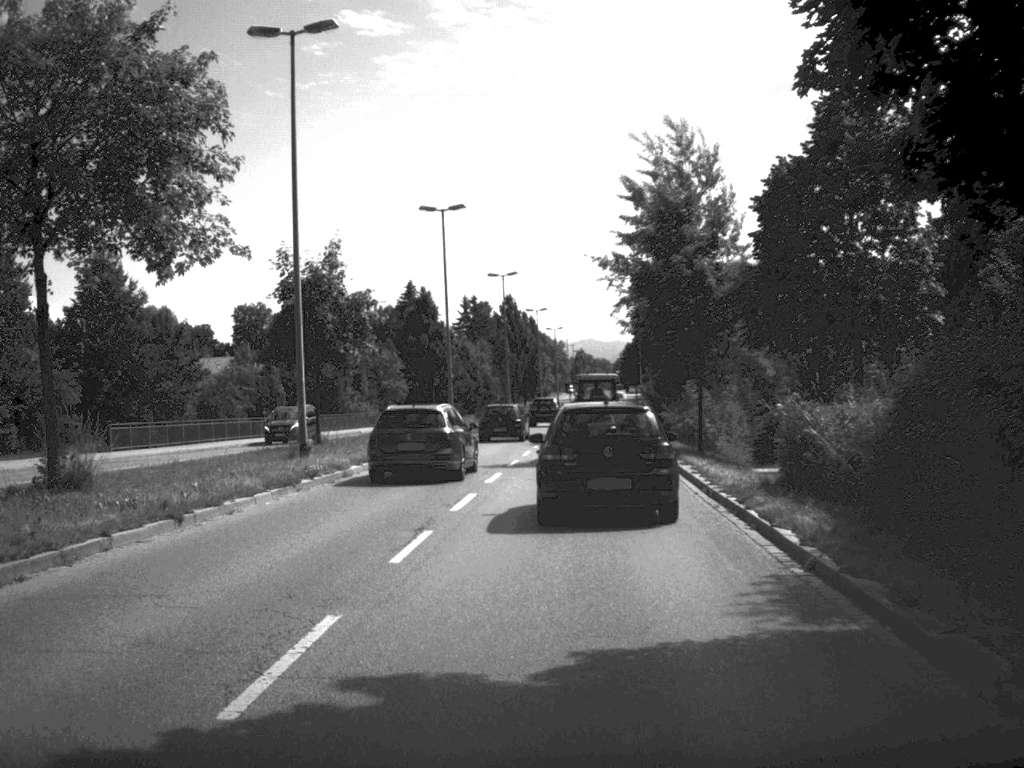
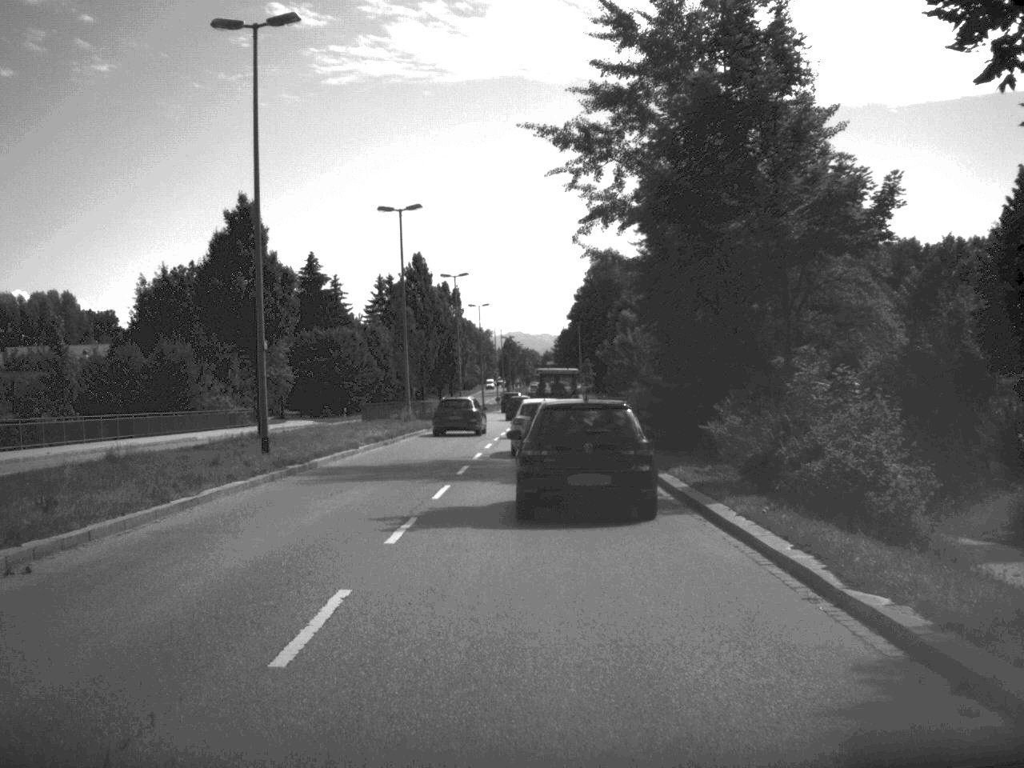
(+0.8, +28.2) m; +3°
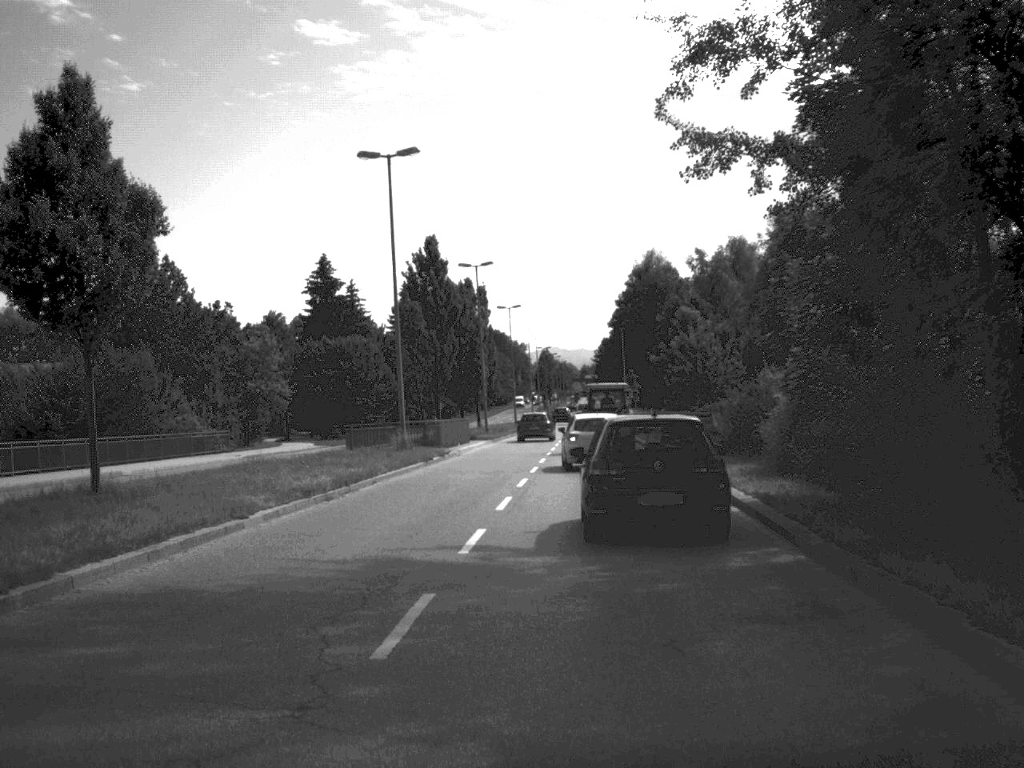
(-0.1, +16.8) m; -2°
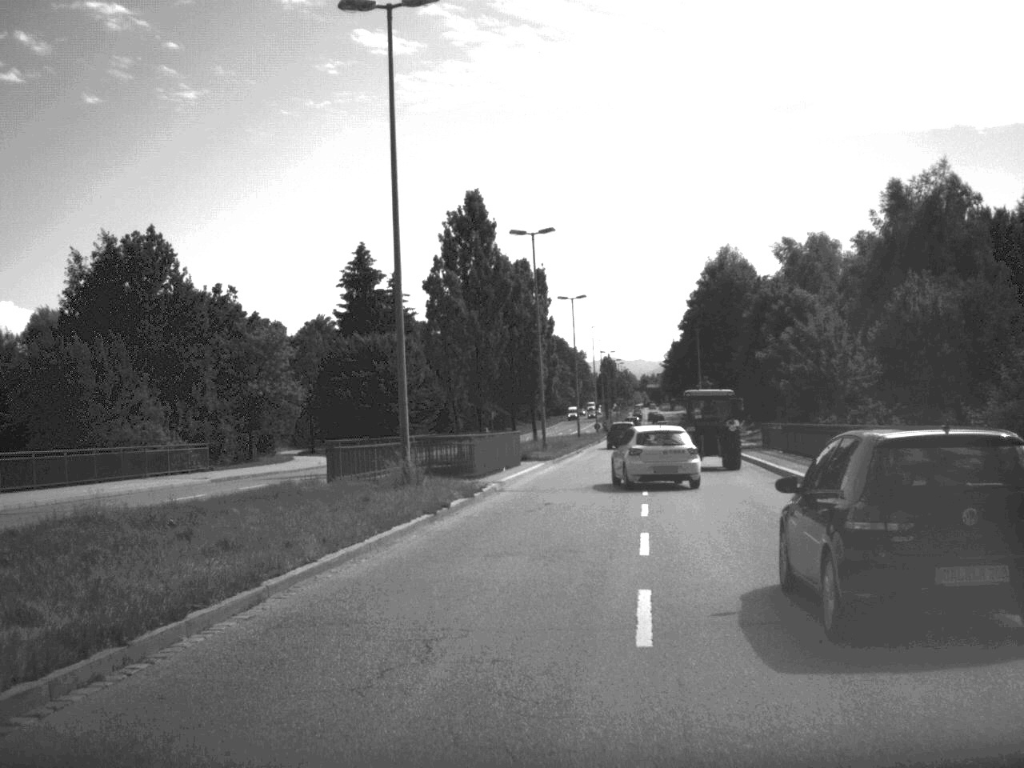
(-0.5, +17.2) m; -3°
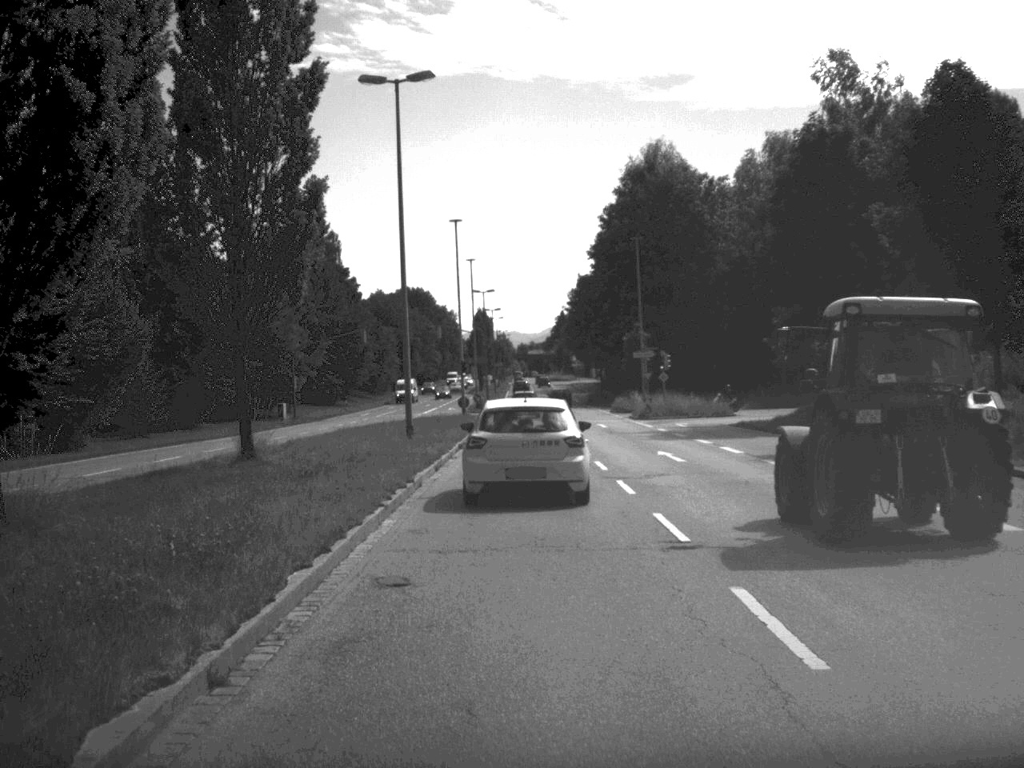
(+3.2, +54.8) m; +5°
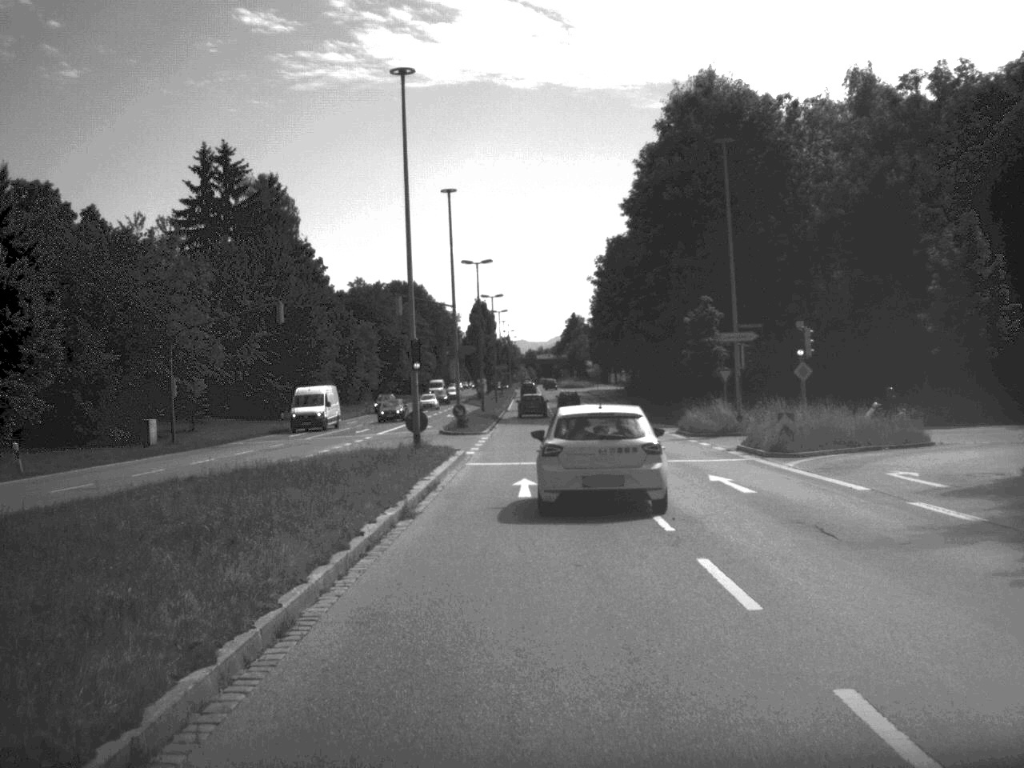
(-0.2, +32.2) m; -1°
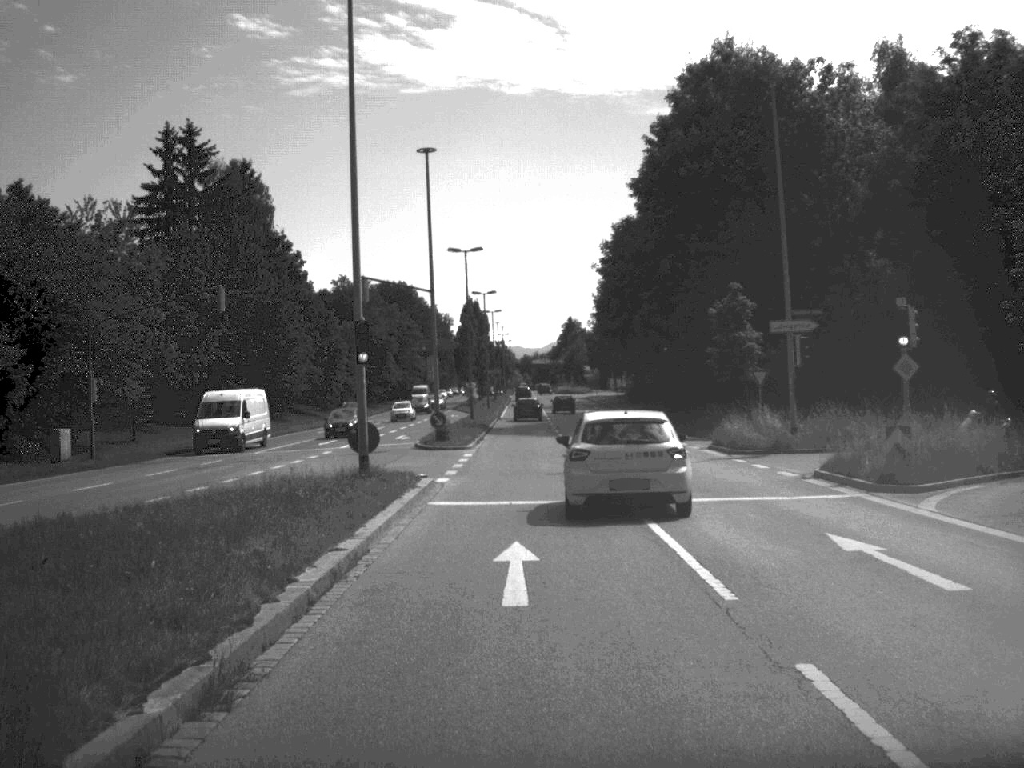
(0.0, +10.1) m; 0°
